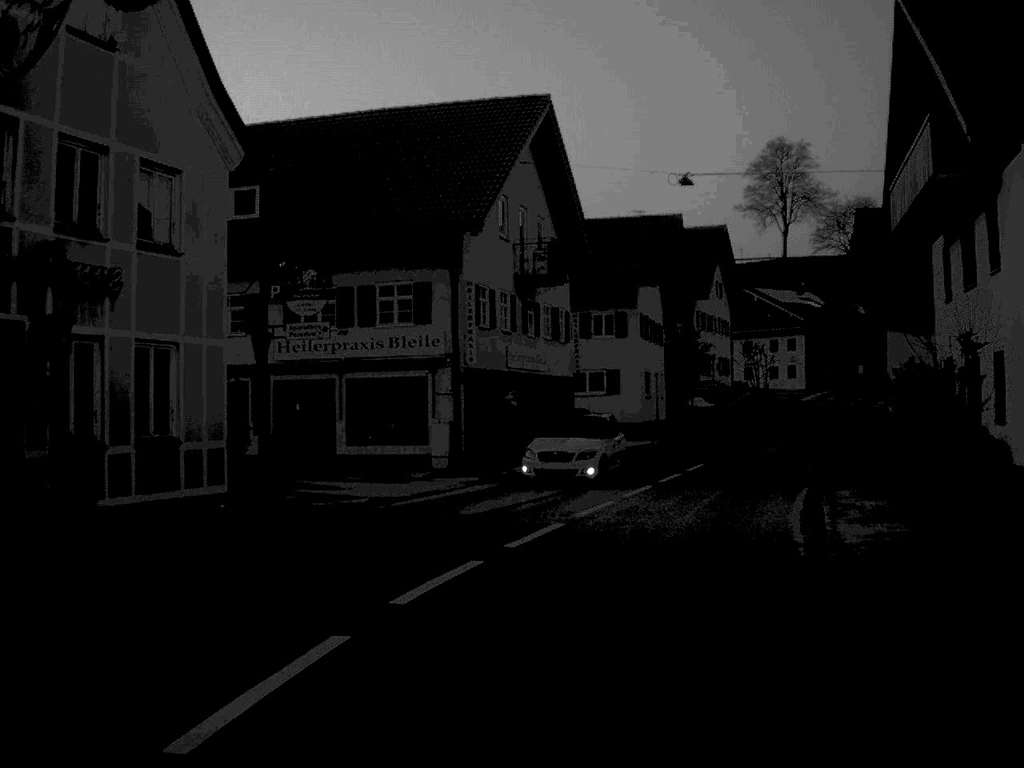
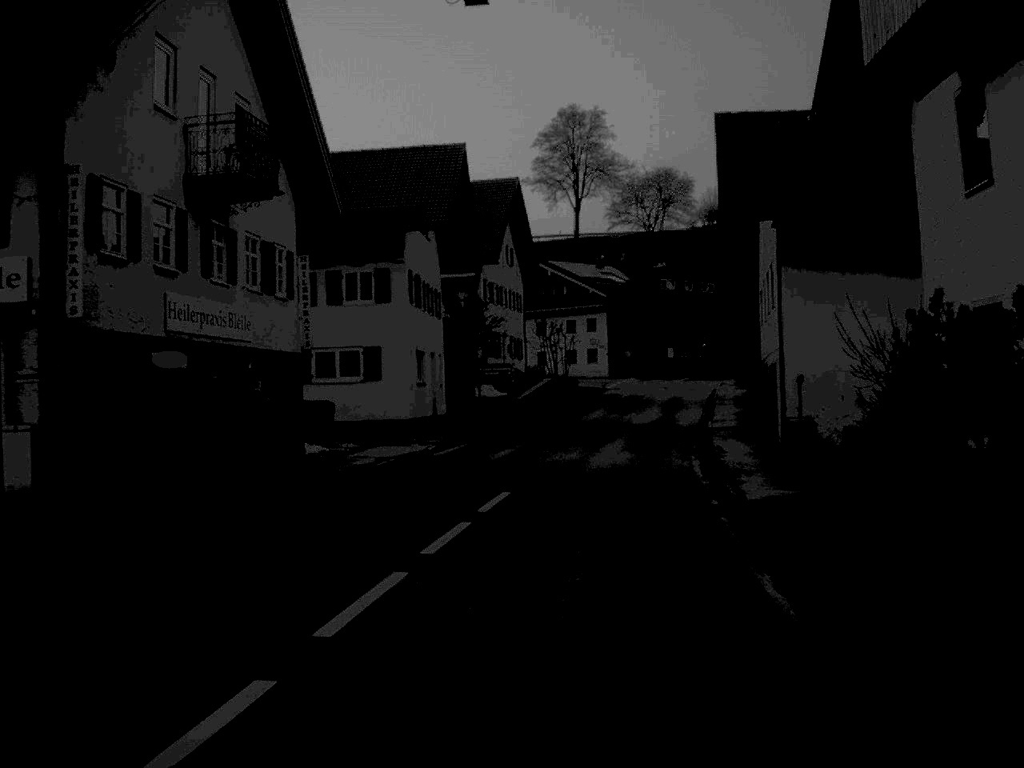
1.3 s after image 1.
(+1.4, +14.4) m; +9°
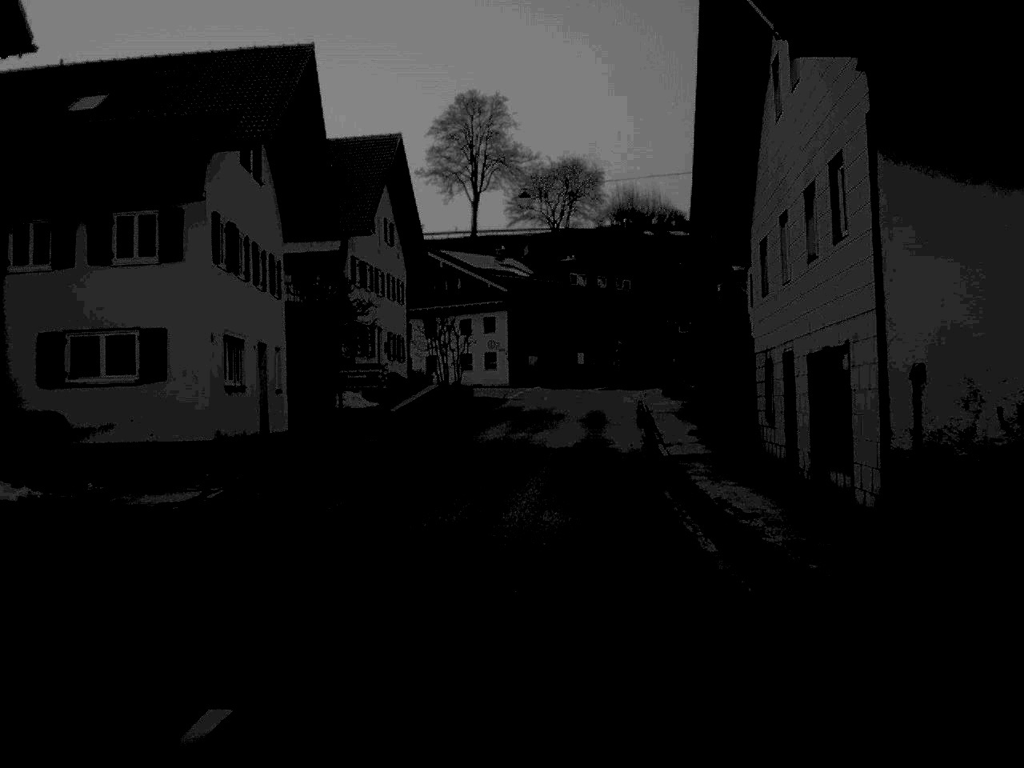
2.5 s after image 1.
(+0.6, +14.1) m; +5°
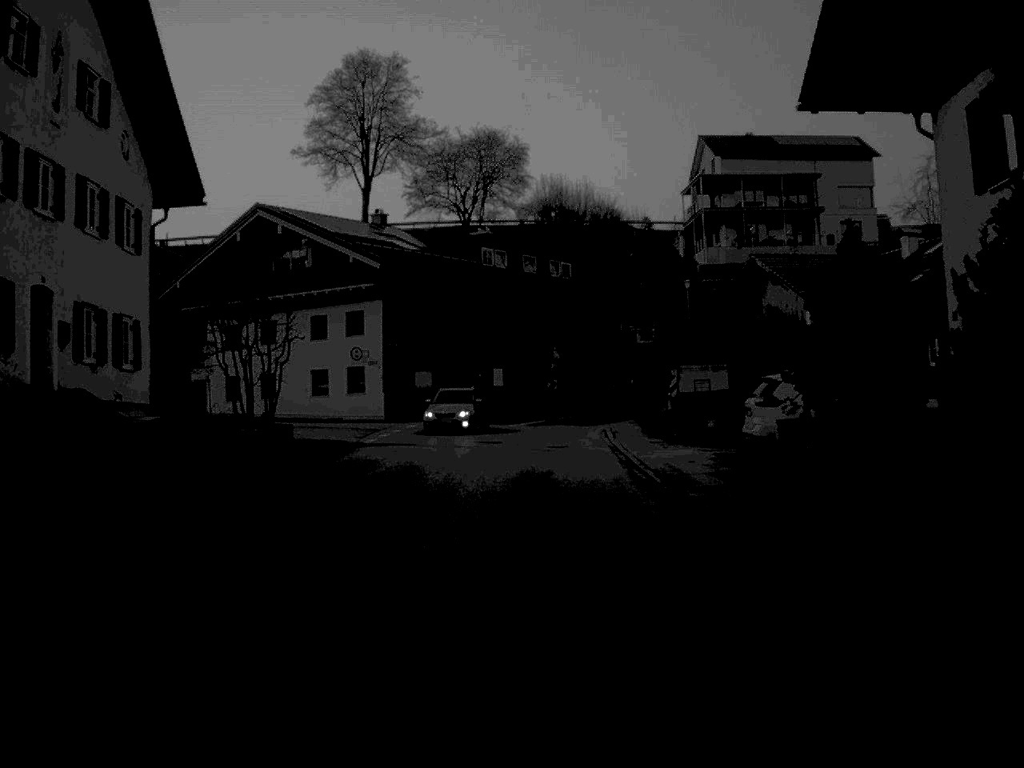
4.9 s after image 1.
(+1.2, +30.9) m; +4°
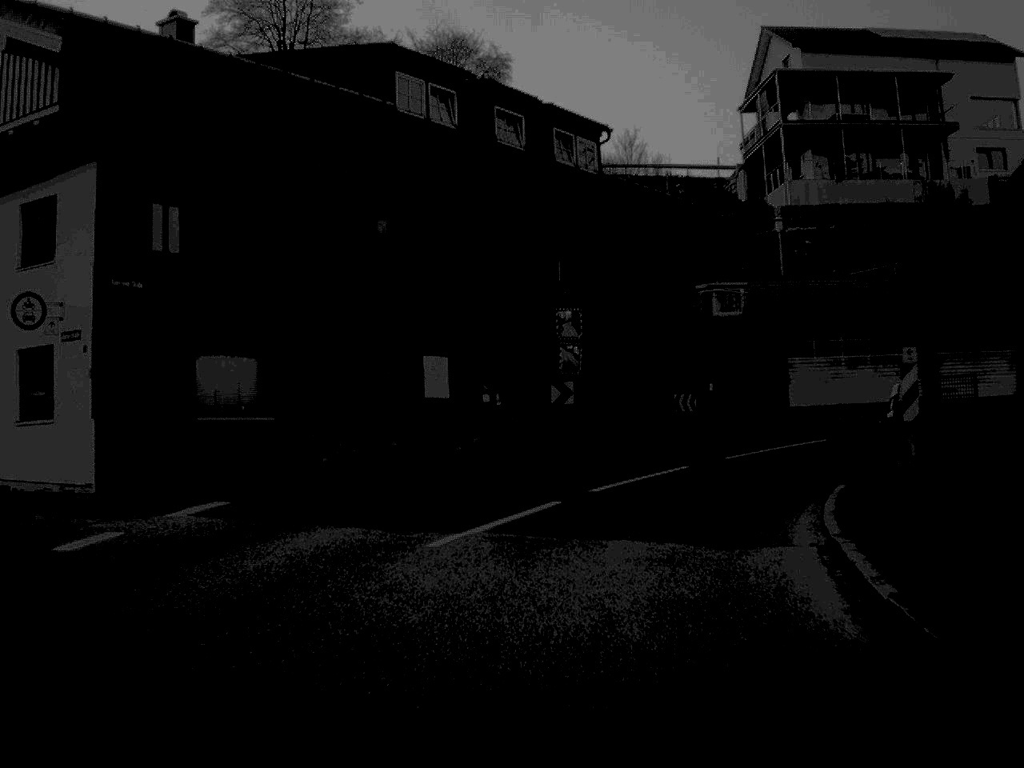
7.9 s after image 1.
(+0.2, +34.3) m; +1°
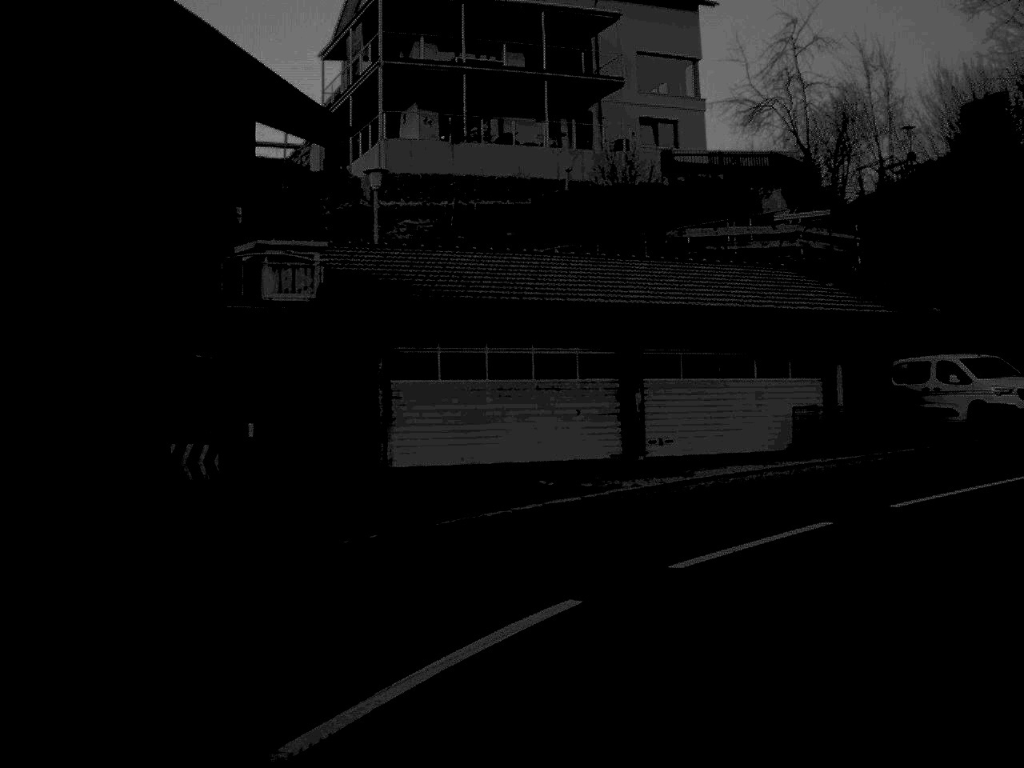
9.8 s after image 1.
(+2.4, +17.7) m; +21°
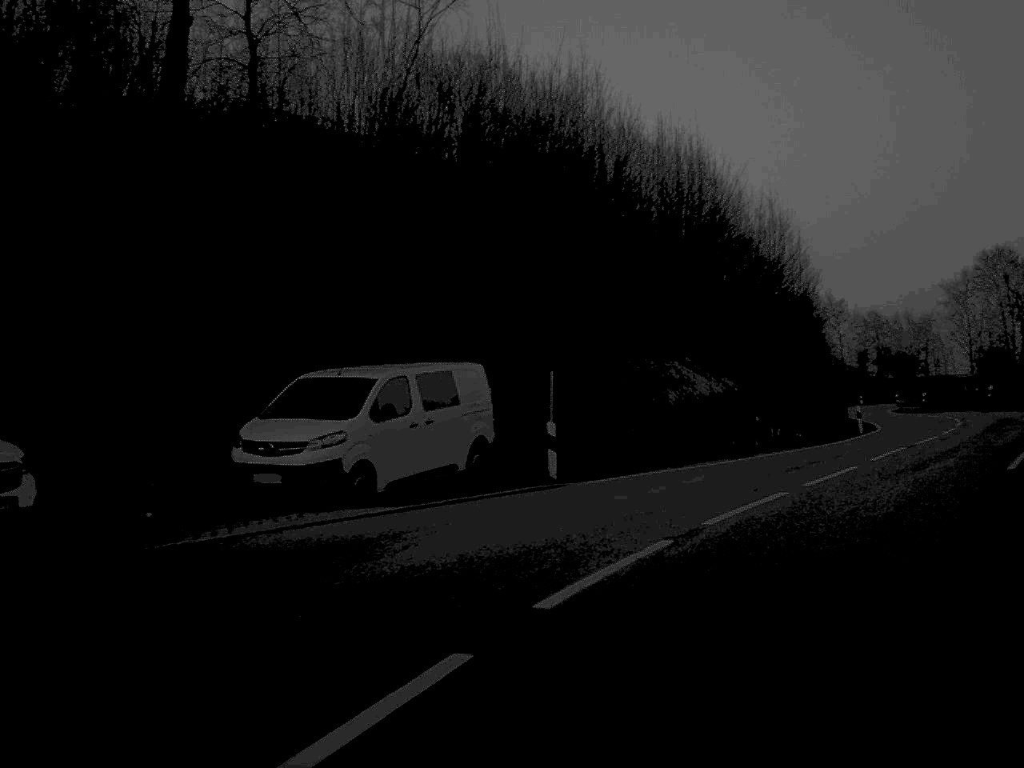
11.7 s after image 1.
(+5.8, +15.1) m; +44°
